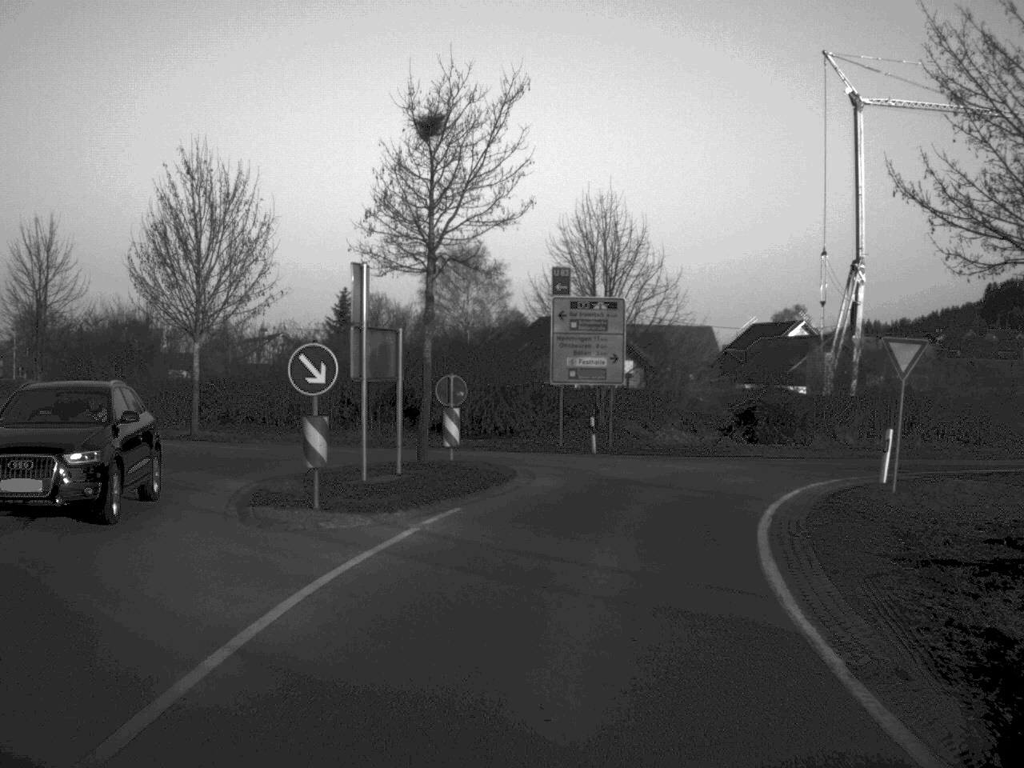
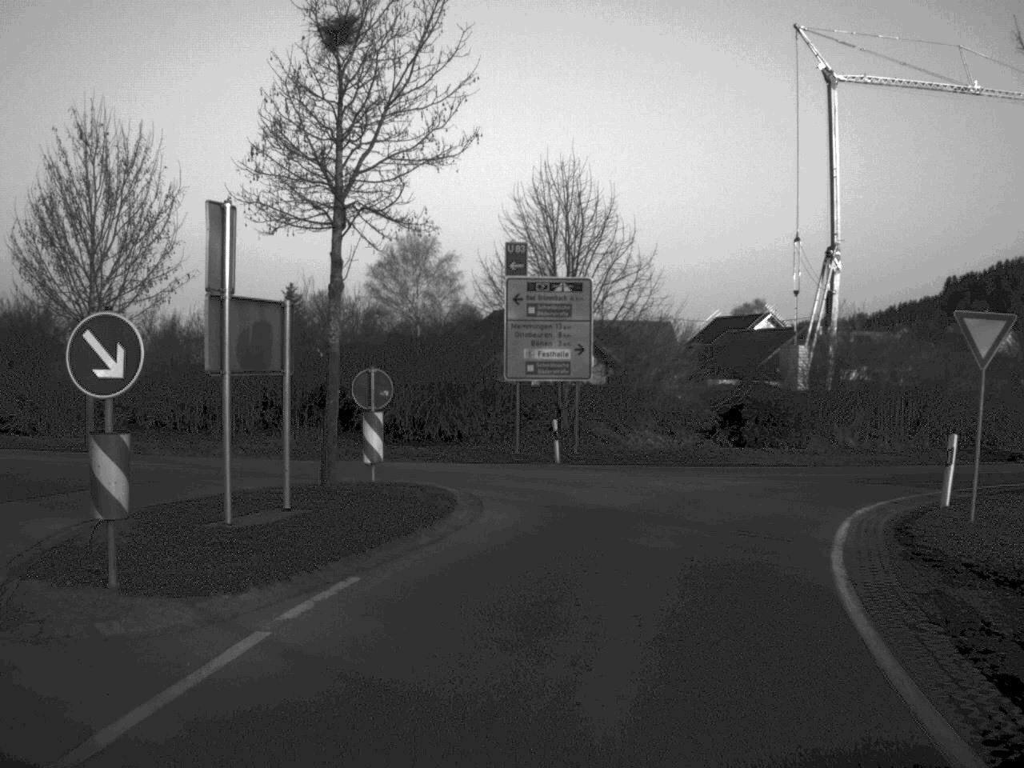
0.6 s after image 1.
(+0.1, +6.1) m; +2°
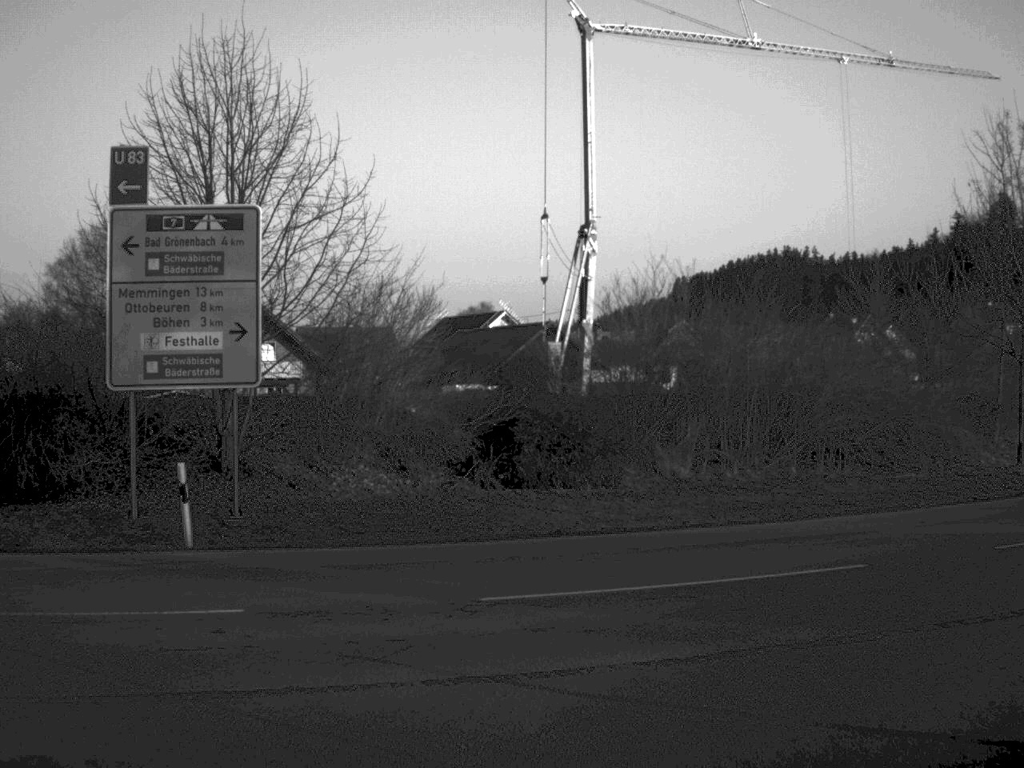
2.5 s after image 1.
(+1.2, +14.5) m; +13°
